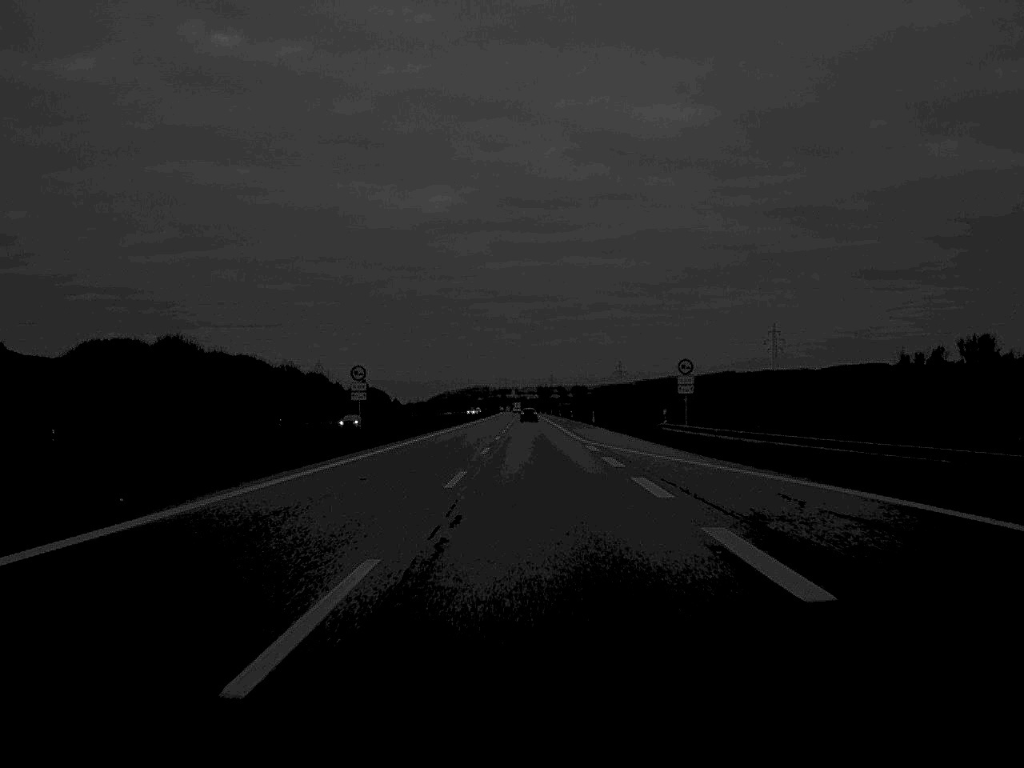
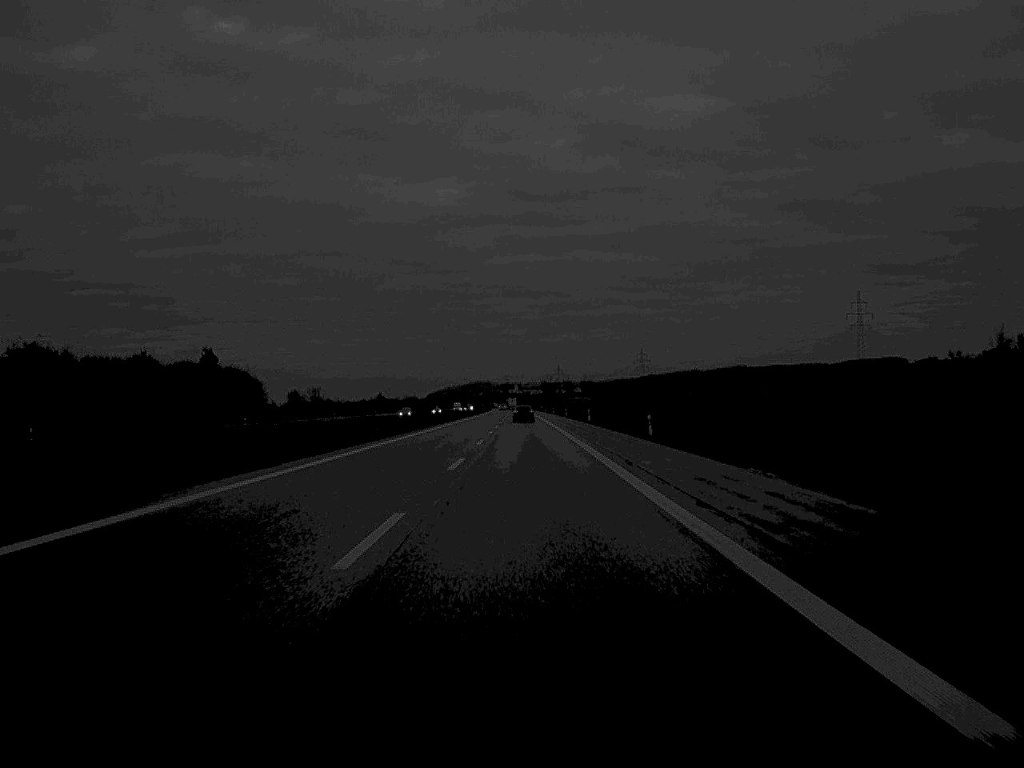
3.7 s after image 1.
(+0.1, +155.8) m; 0°
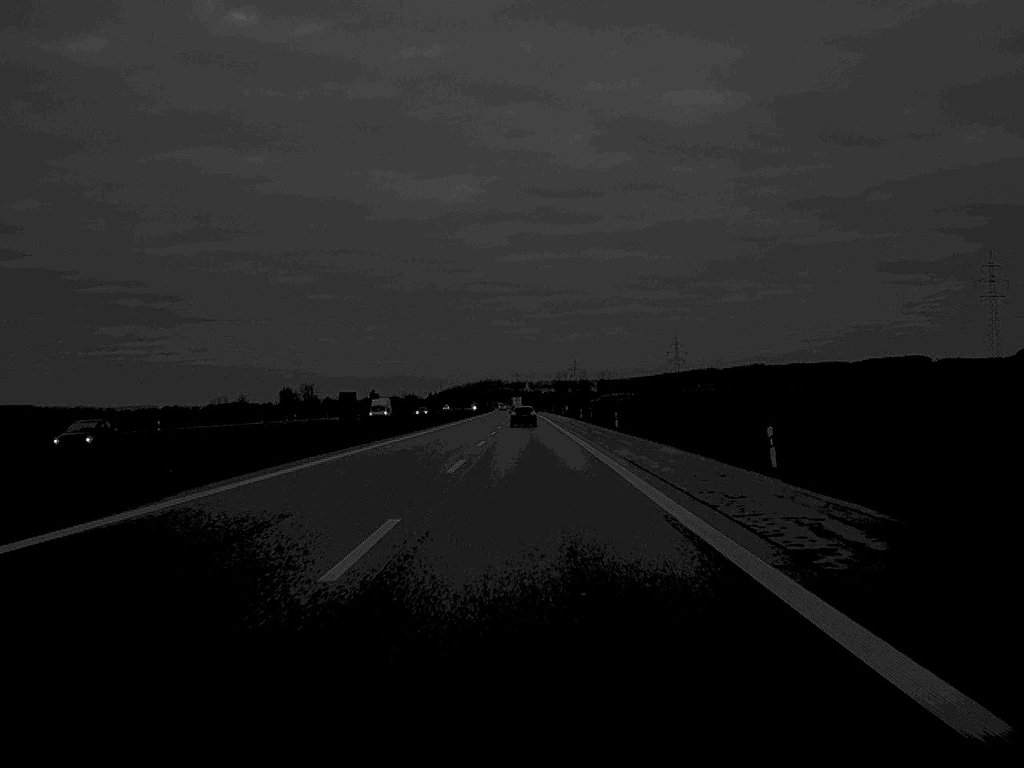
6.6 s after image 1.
(-0.6, +126.1) m; -1°
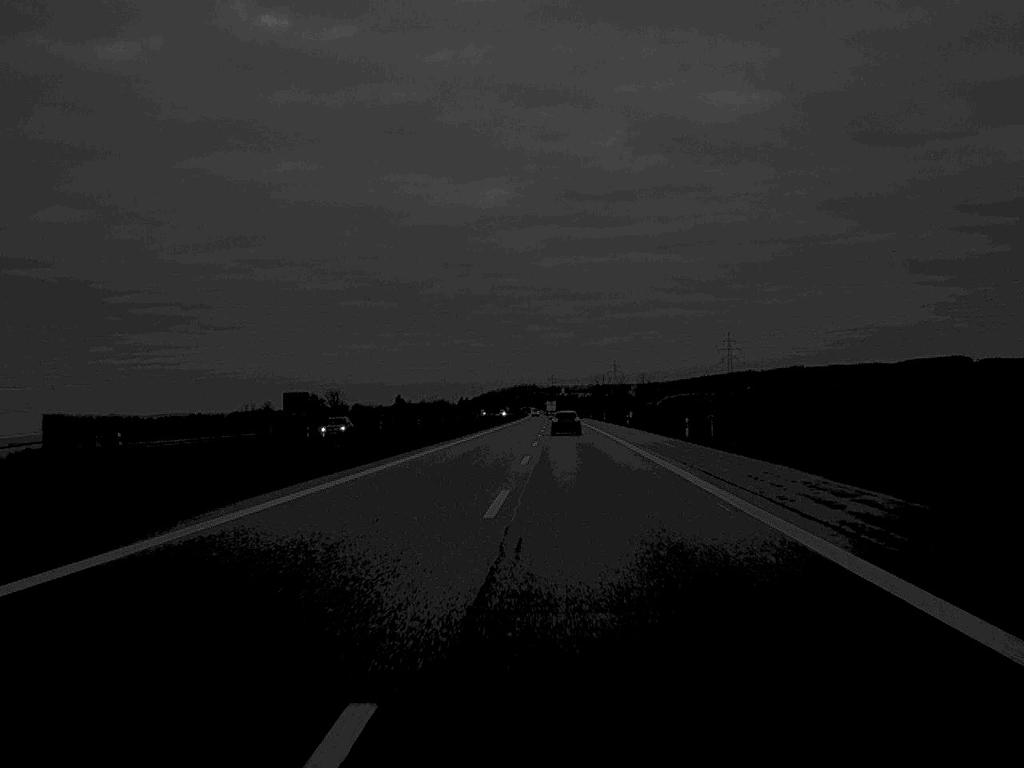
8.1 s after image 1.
(-0.9, +64.5) m; -2°
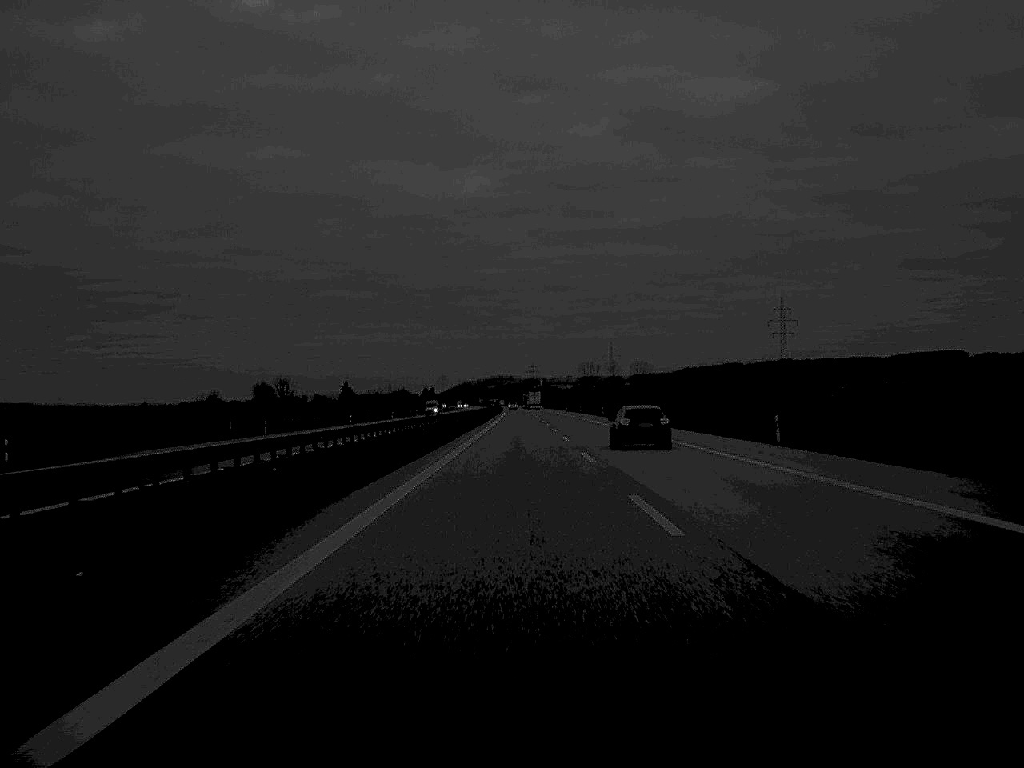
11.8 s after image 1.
(+0.9, +164.9) m; +1°
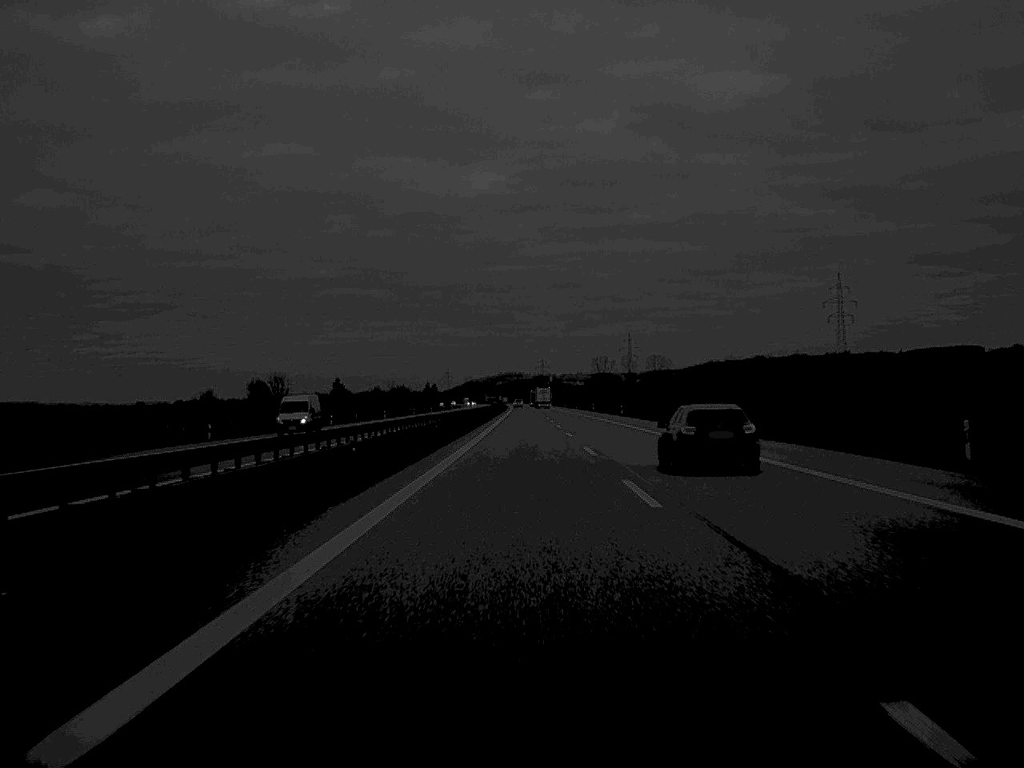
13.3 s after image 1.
(-0.3, +68.0) m; 0°
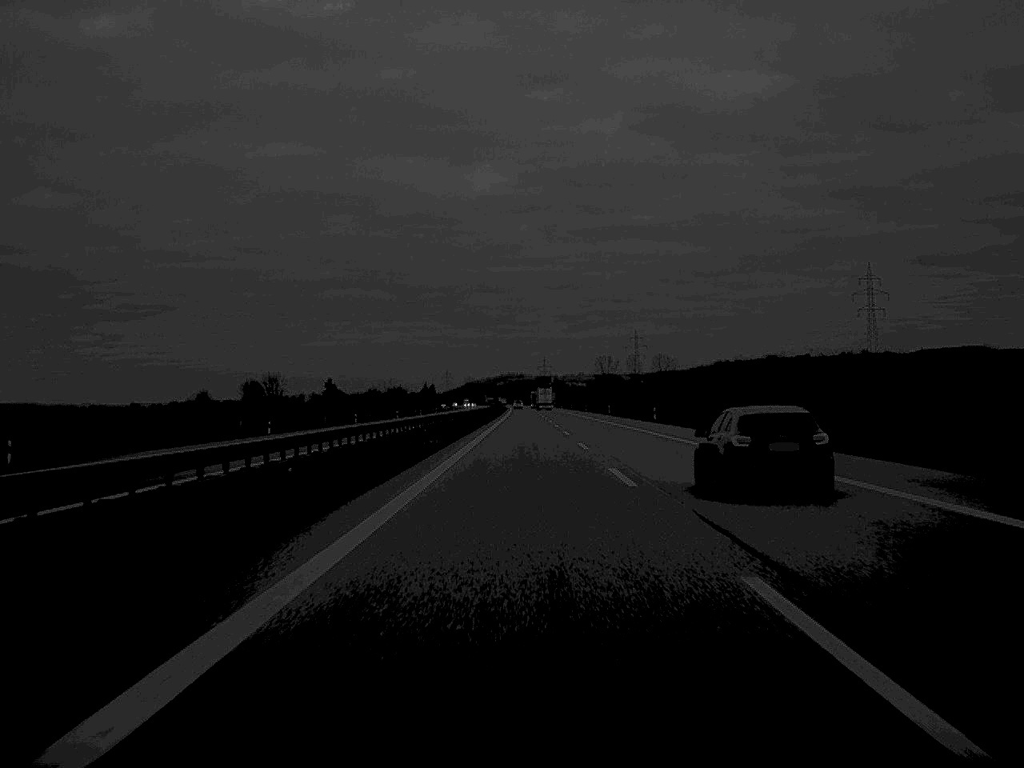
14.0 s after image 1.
(0.0, +31.3) m; 0°
